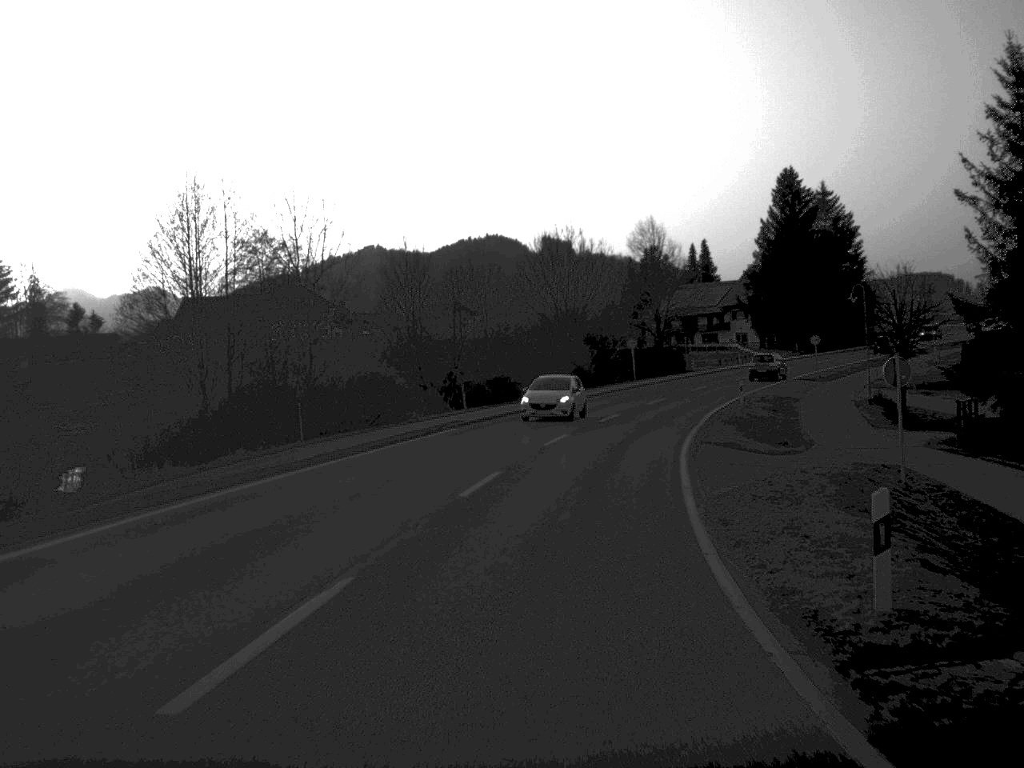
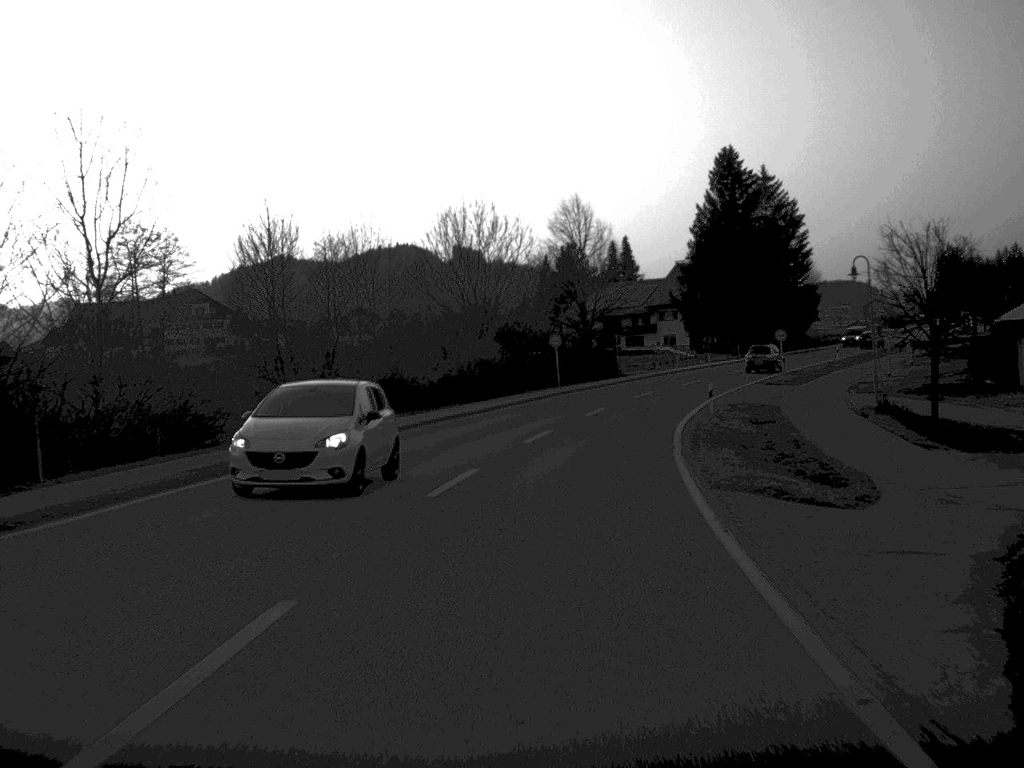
(+0.5, +14.3) m; +4°
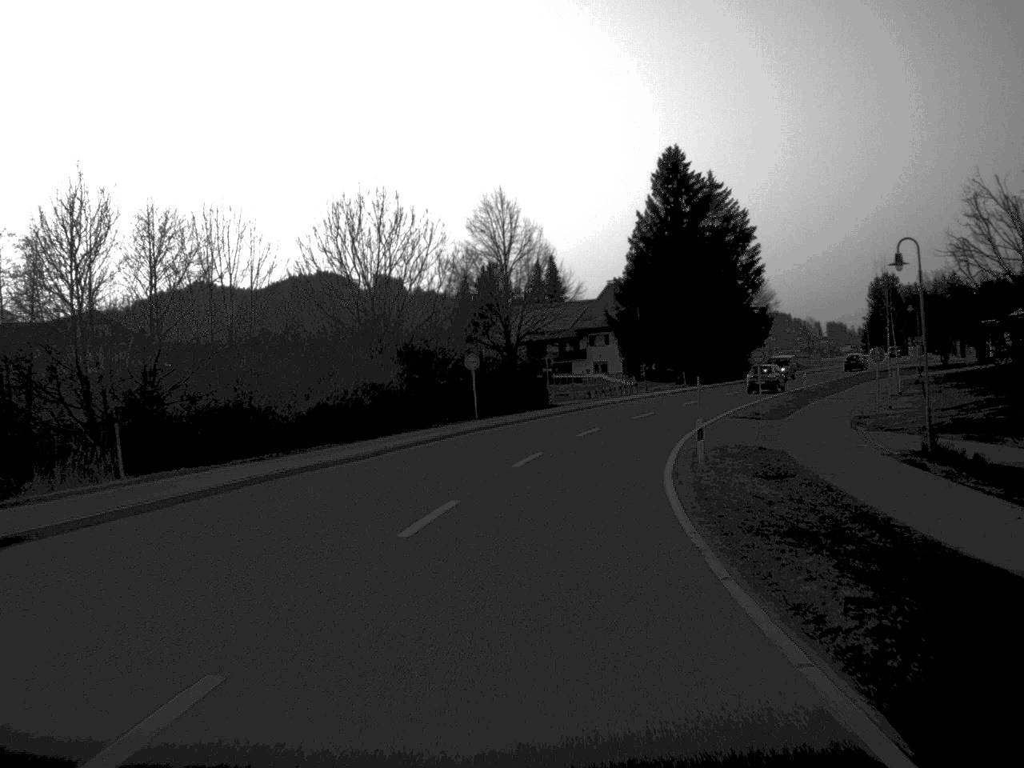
(+0.4, +13.6) m; +4°
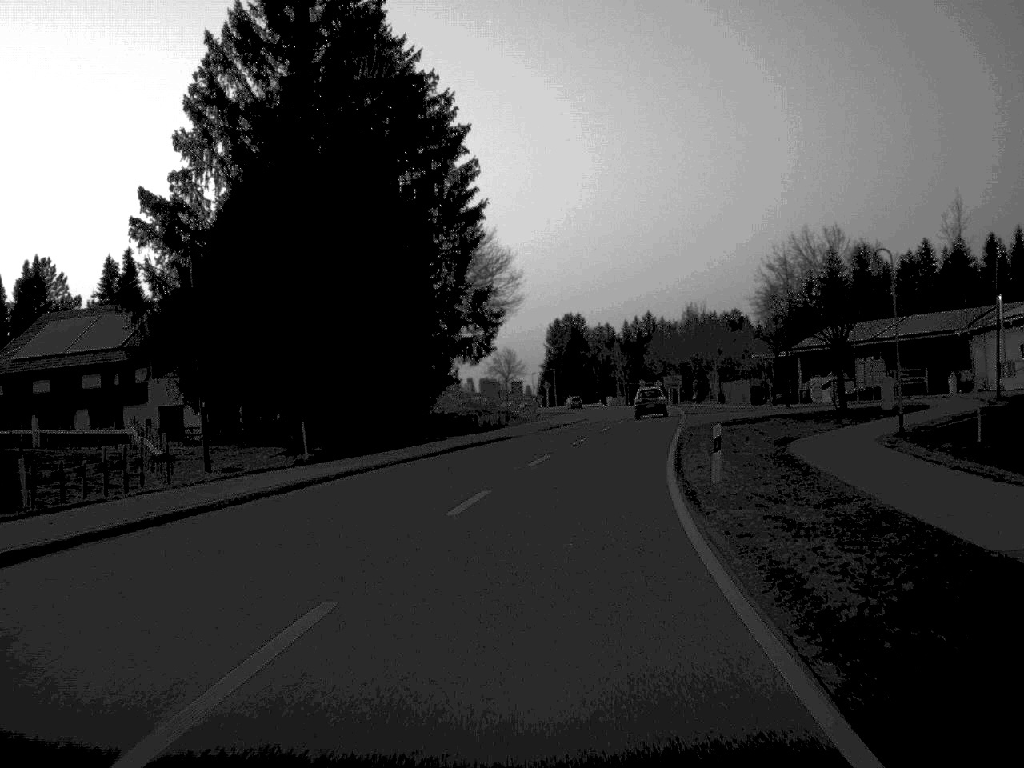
(+7.5, +55.5) m; +16°
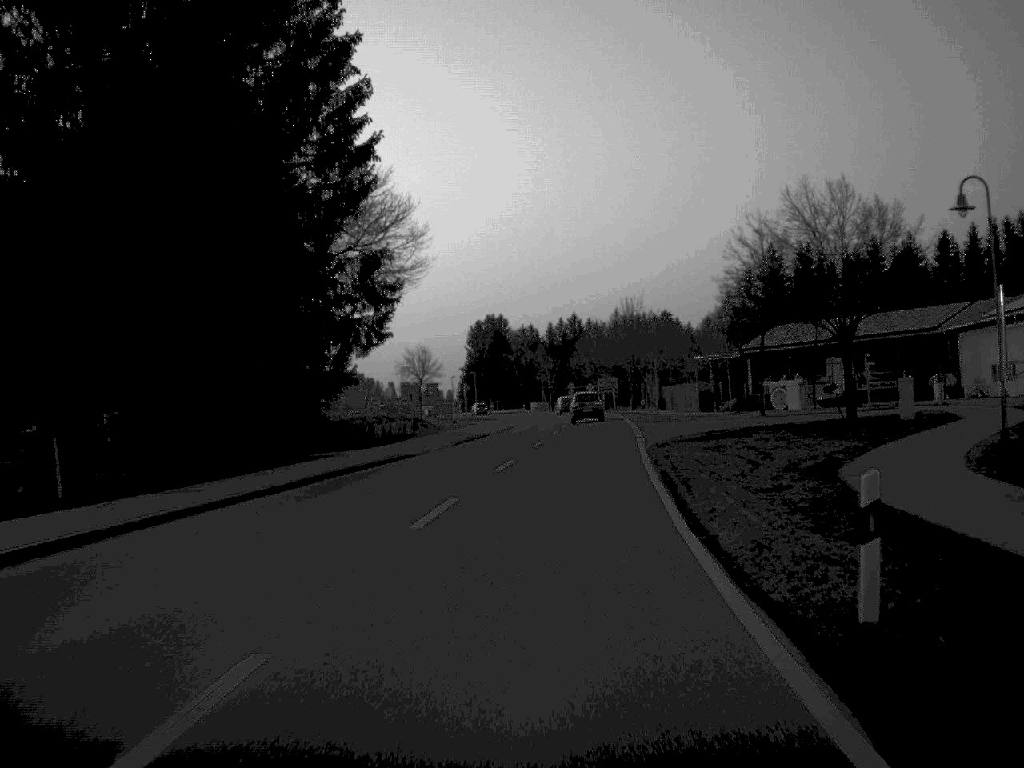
(+0.4, +13.6) m; +3°
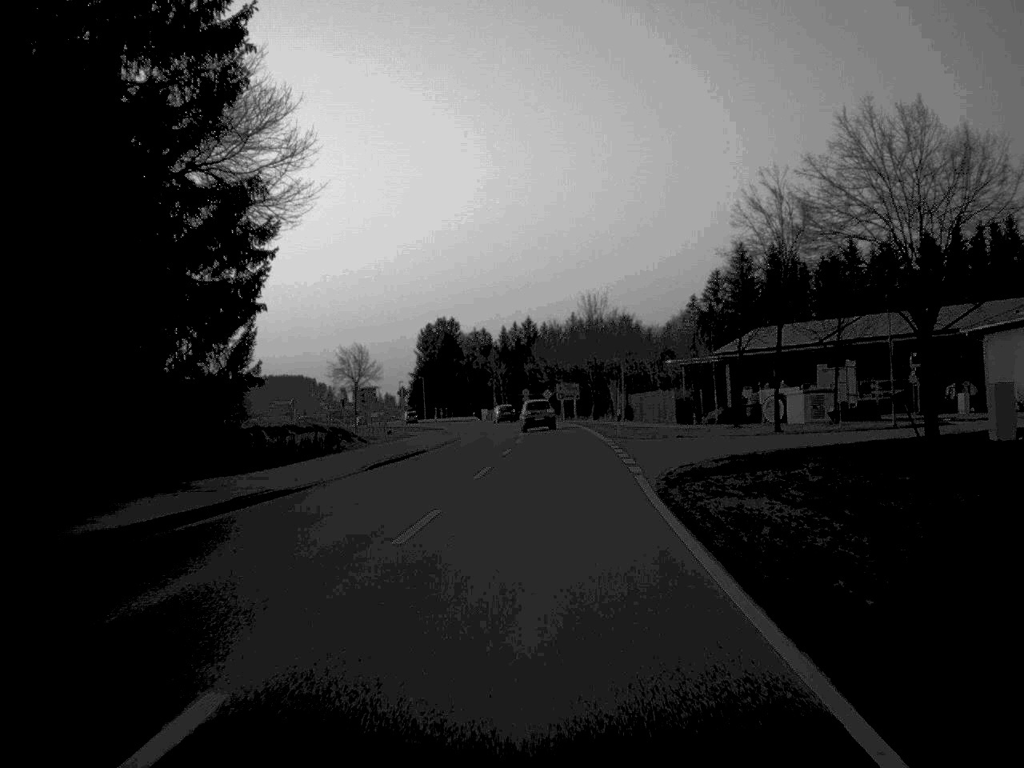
(+0.3, +12.9) m; +2°
